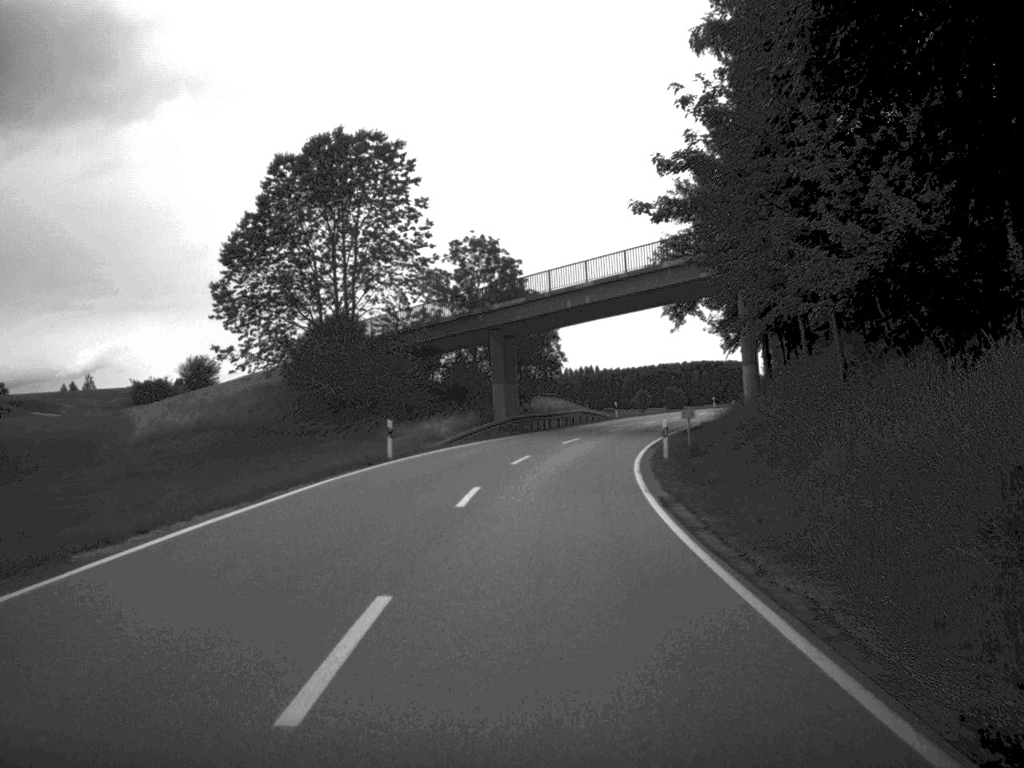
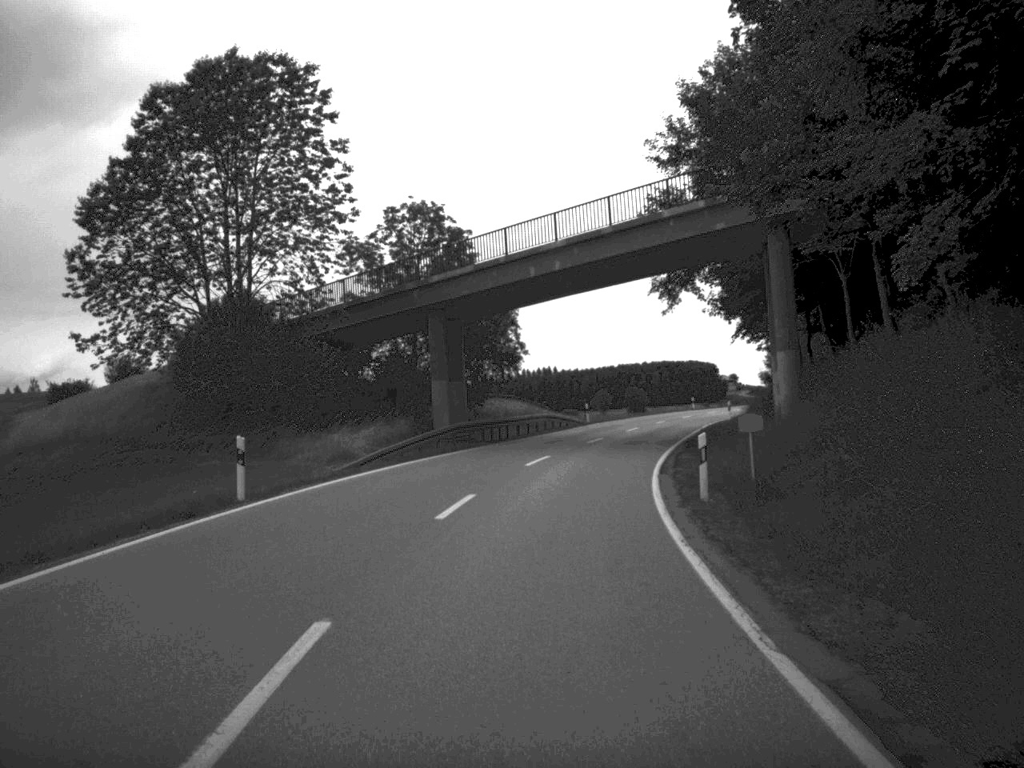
(+0.2, +13.5) m; +2°
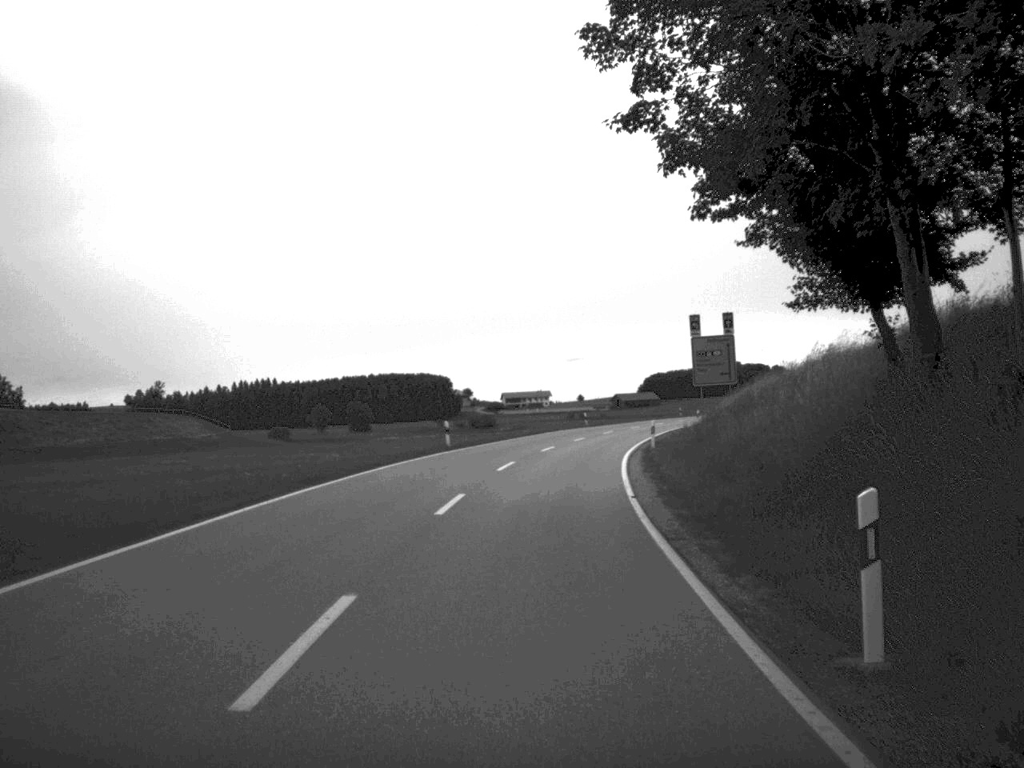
(+6.2, +56.1) m; +12°
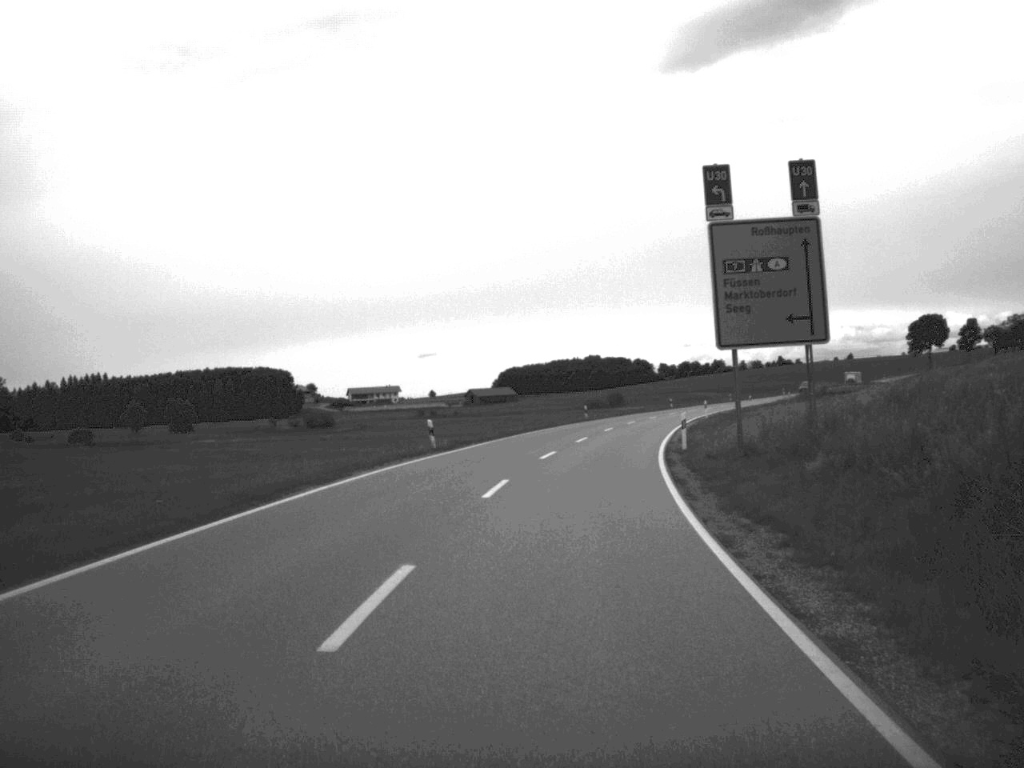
(+2.1, +45.6) m; +6°
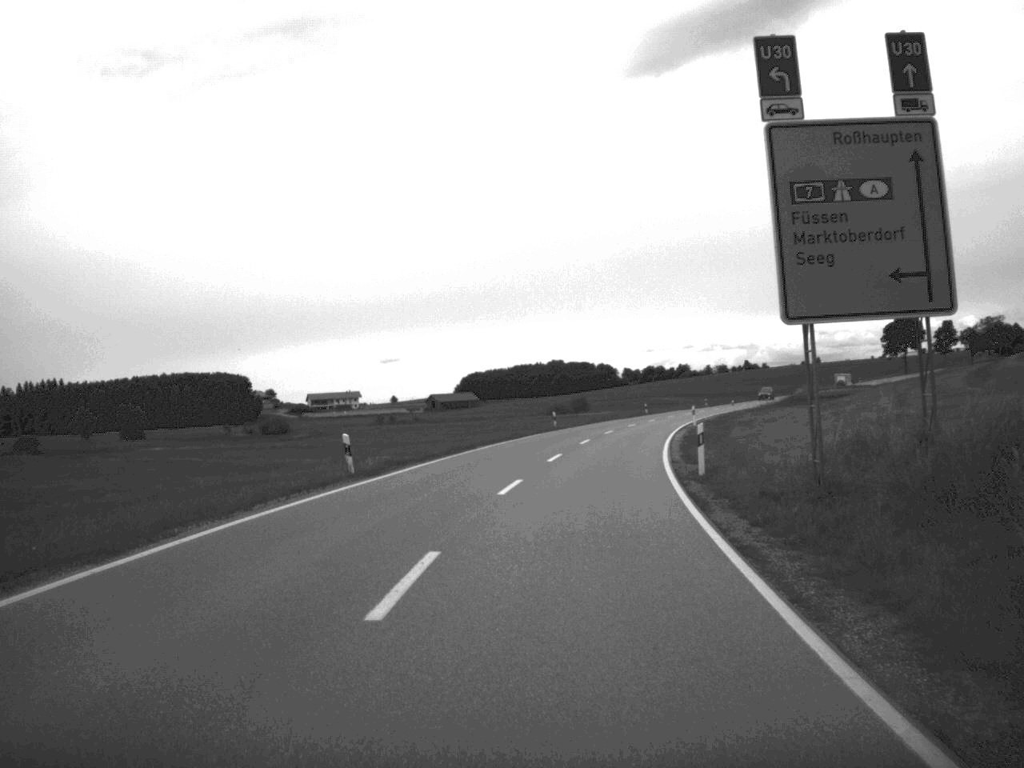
(+0.2, +10.5) m; +2°
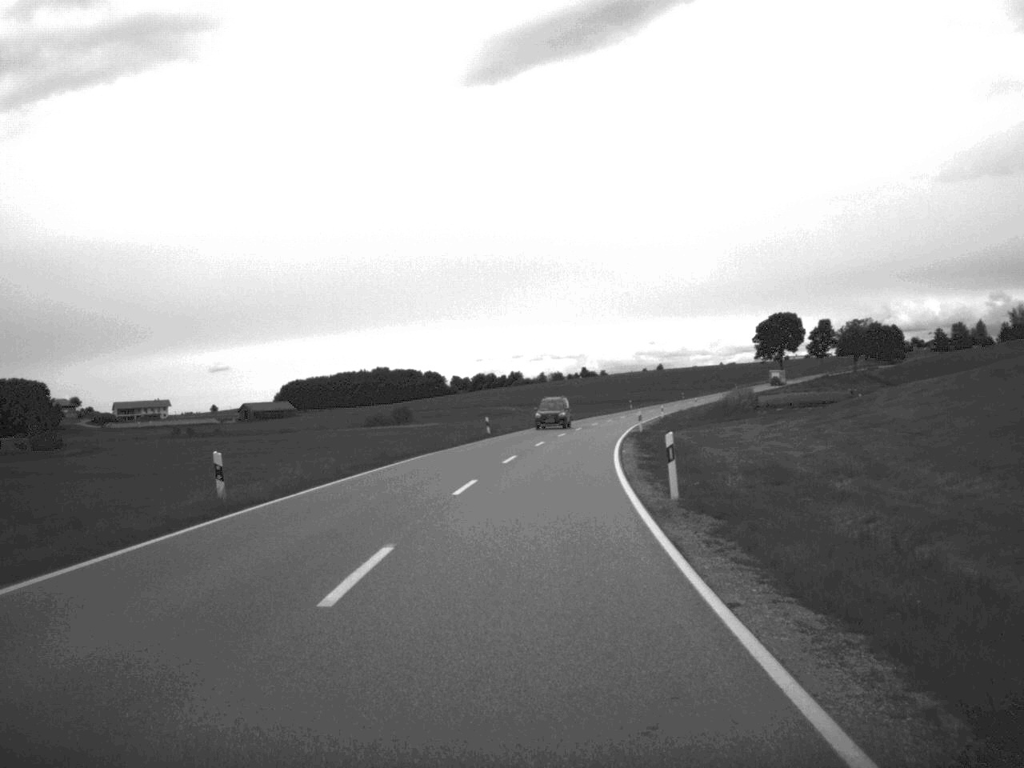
(+3.5, +45.4) m; +7°
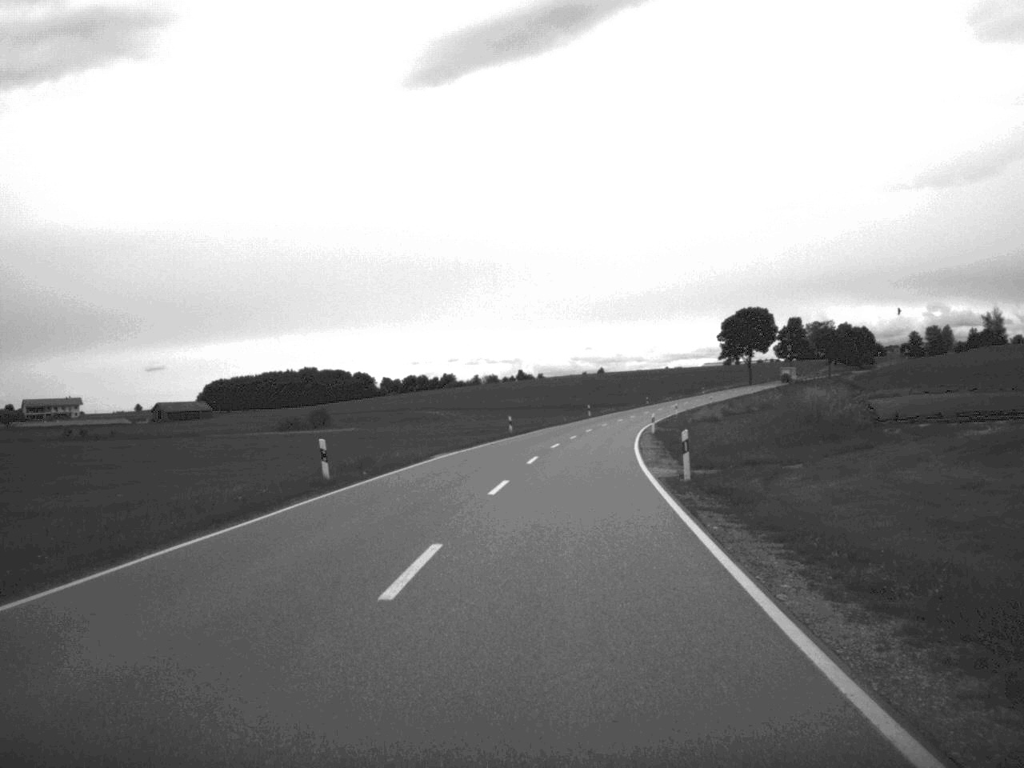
(+0.8, +35.3) m; +3°
